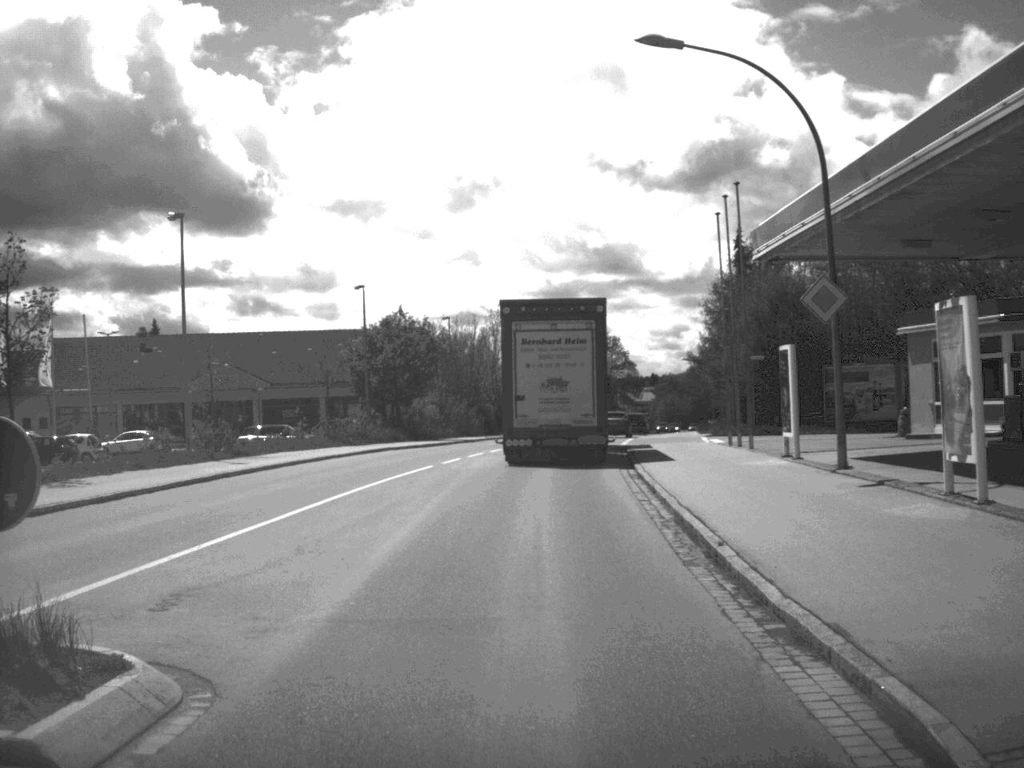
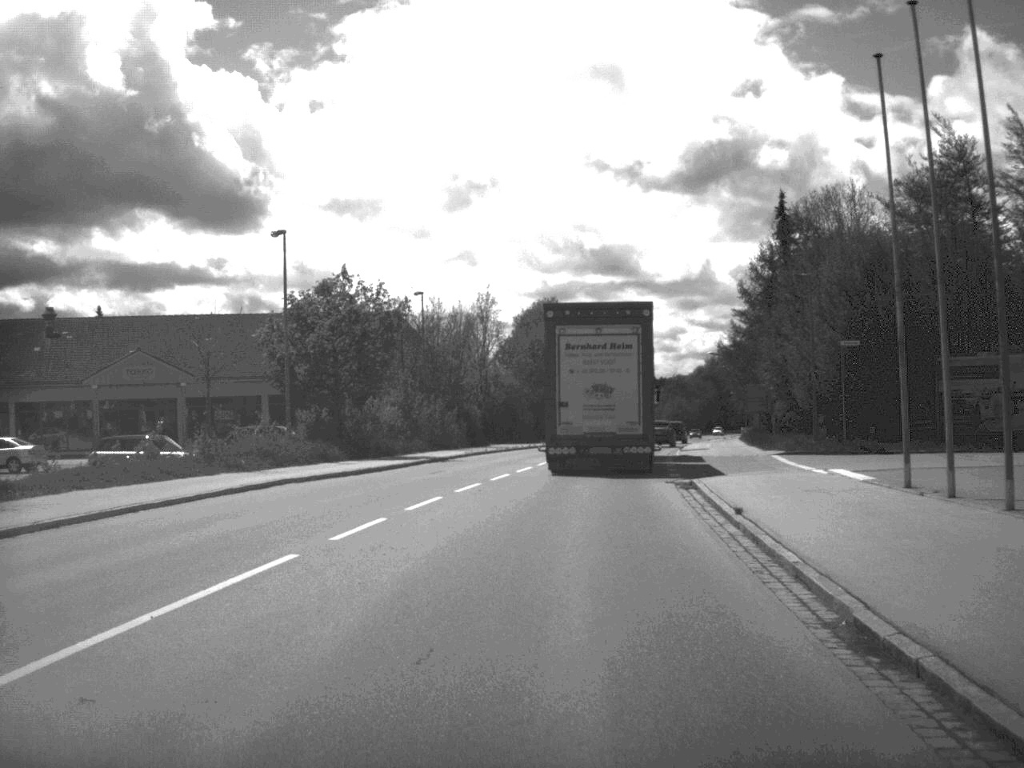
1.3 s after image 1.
(0.0, +17.9) m; 0°
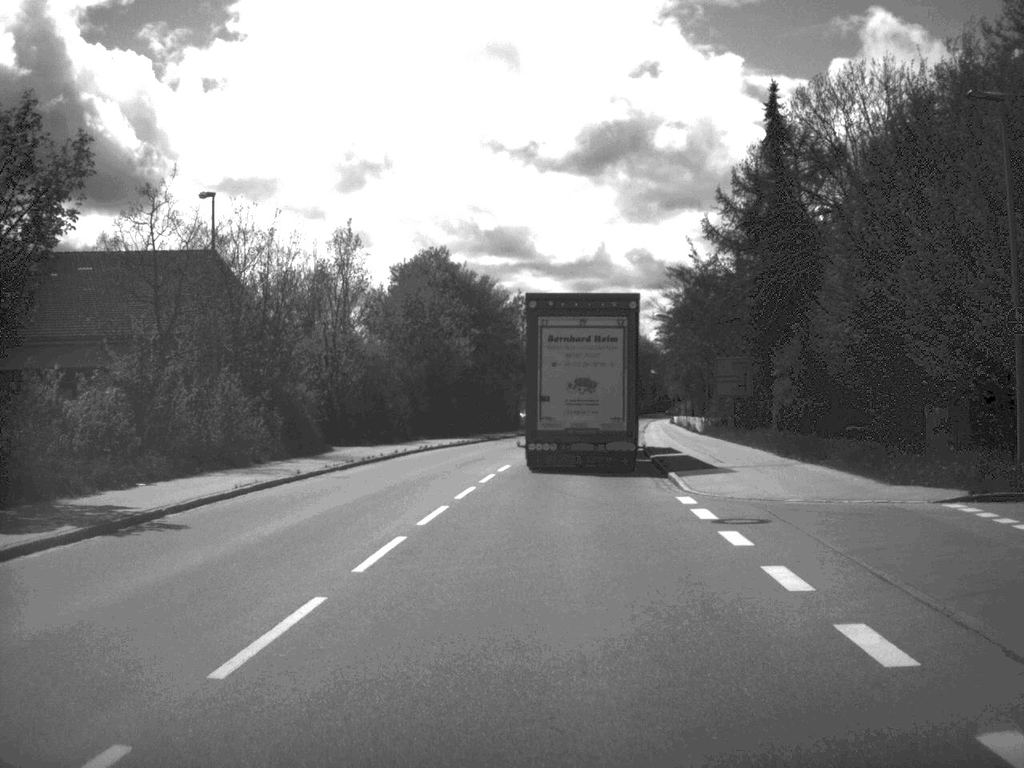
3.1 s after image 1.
(+0.8, +24.8) m; +5°
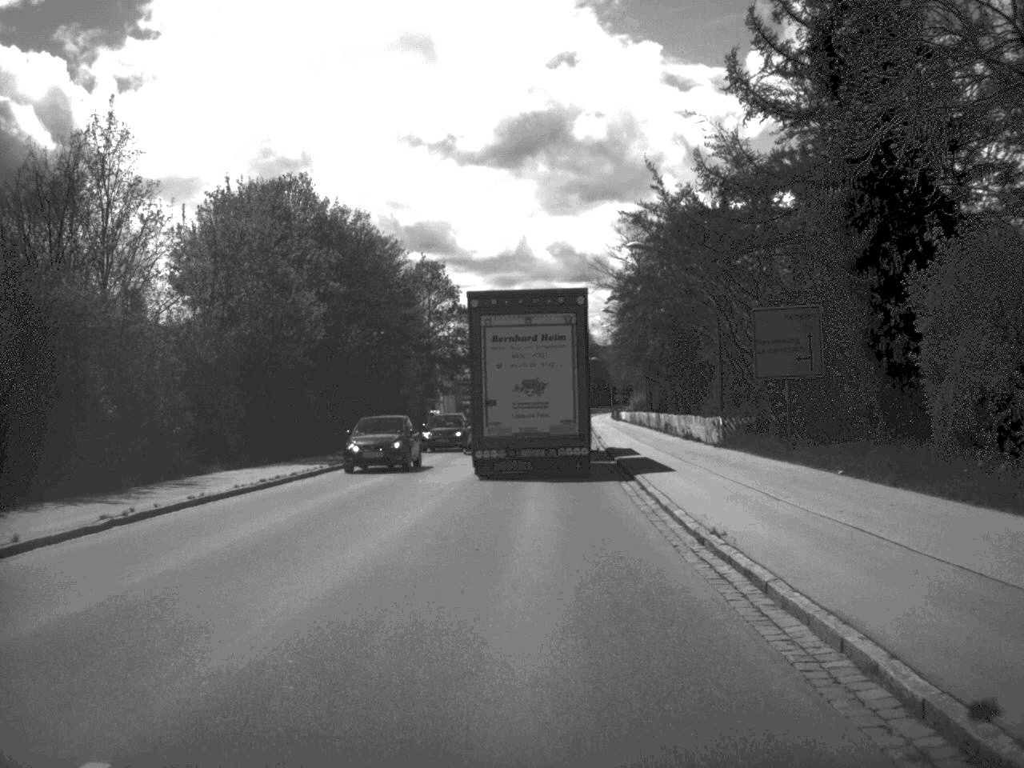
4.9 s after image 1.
(+1.0, +26.6) m; +3°
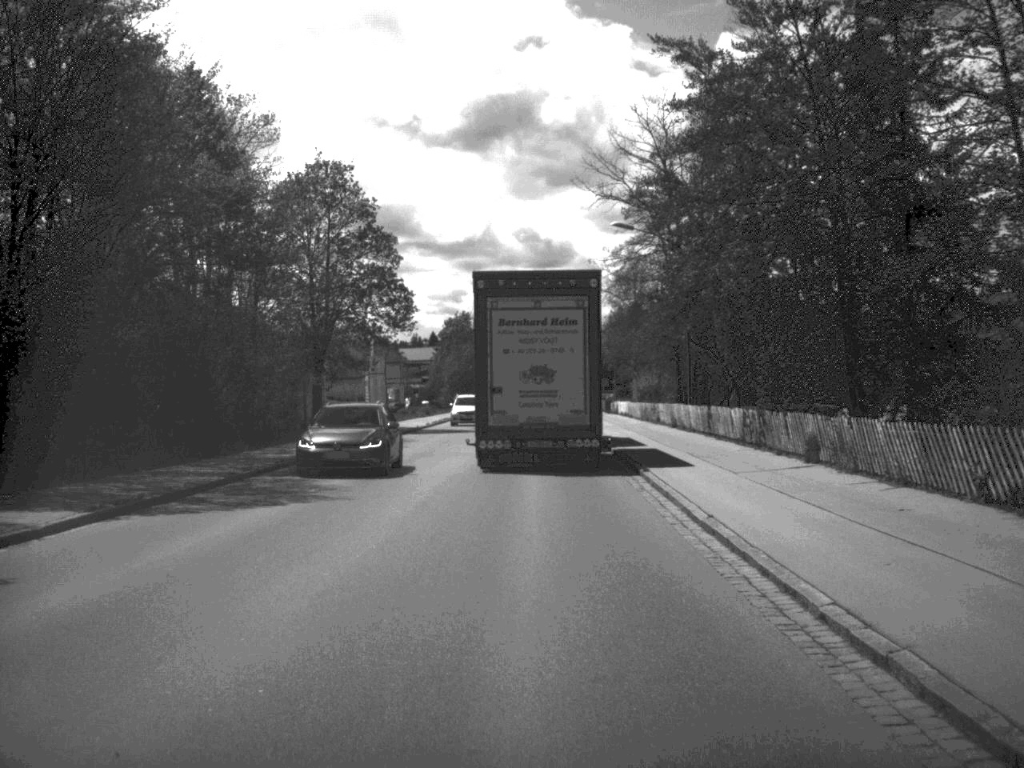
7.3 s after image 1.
(+0.4, +34.0) m; +1°
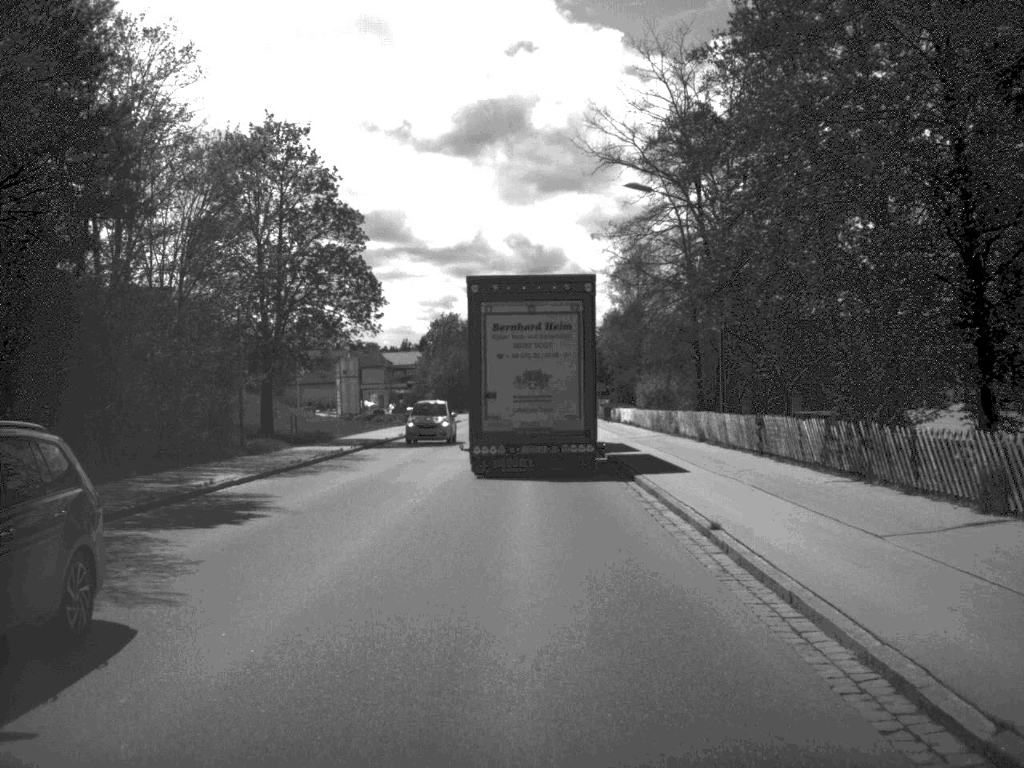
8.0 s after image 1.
(0.0, +9.4) m; 0°
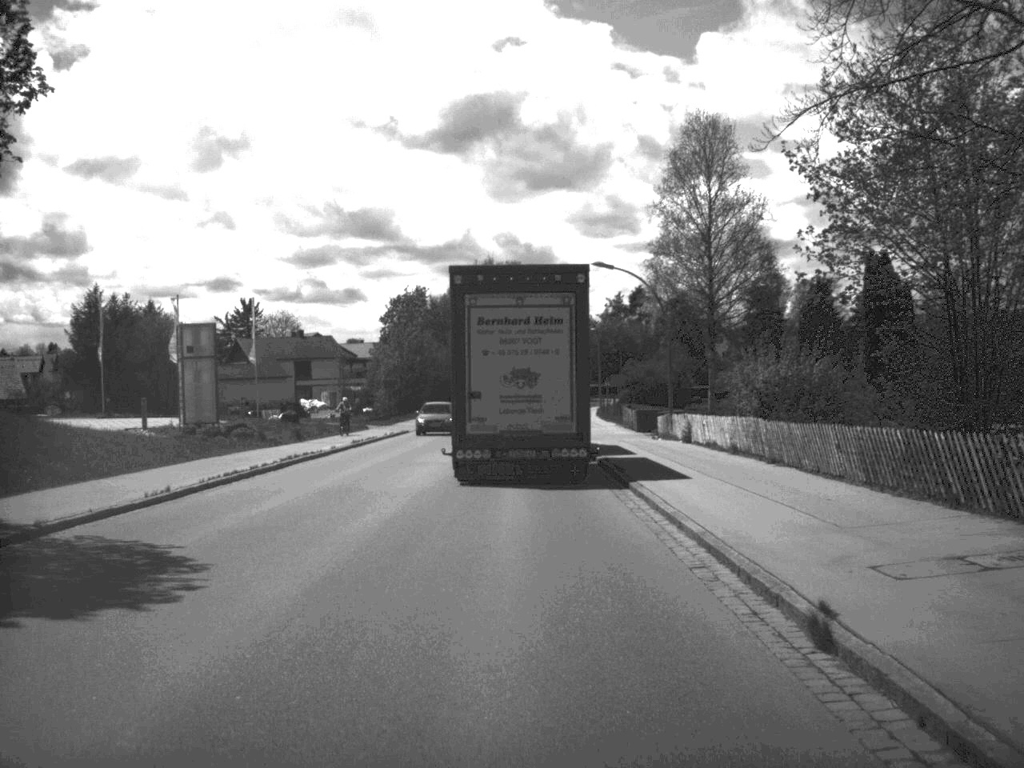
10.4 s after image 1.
(+0.1, +34.7) m; 0°
